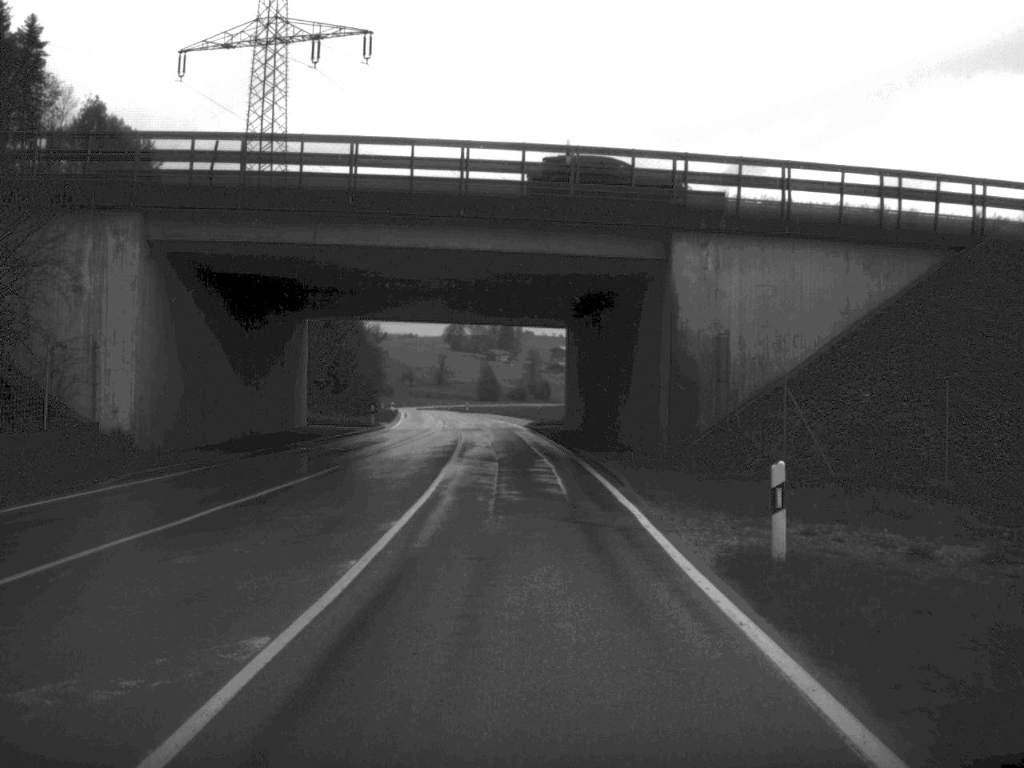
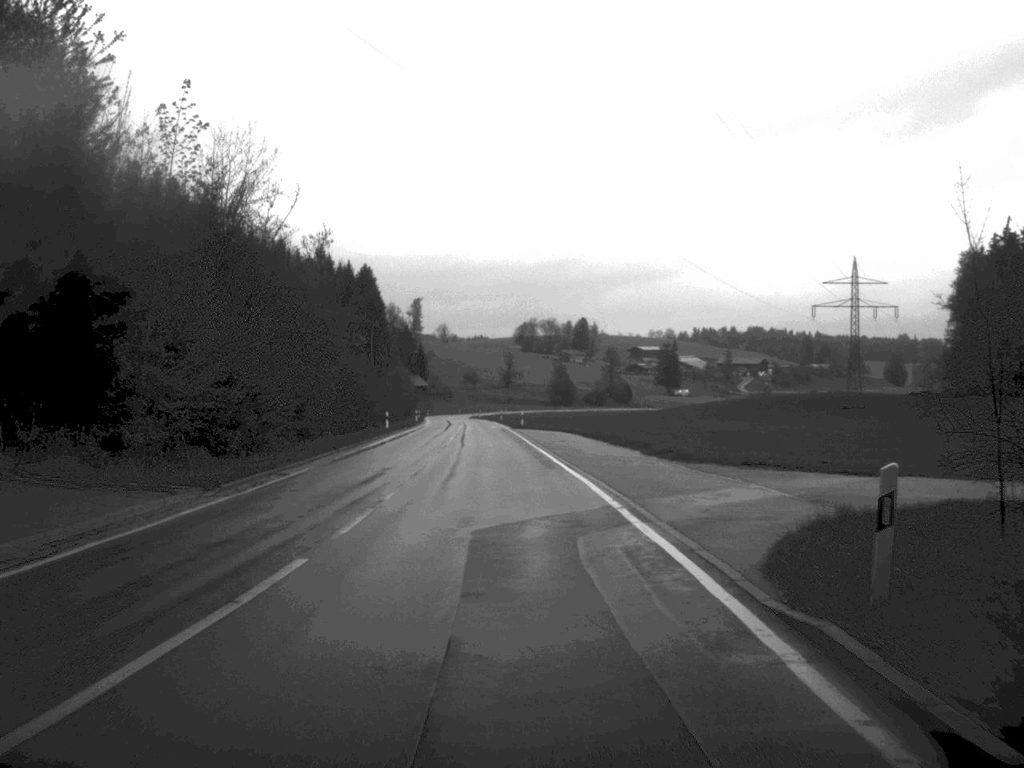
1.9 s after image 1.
(-1.4, +54.6) m; -3°
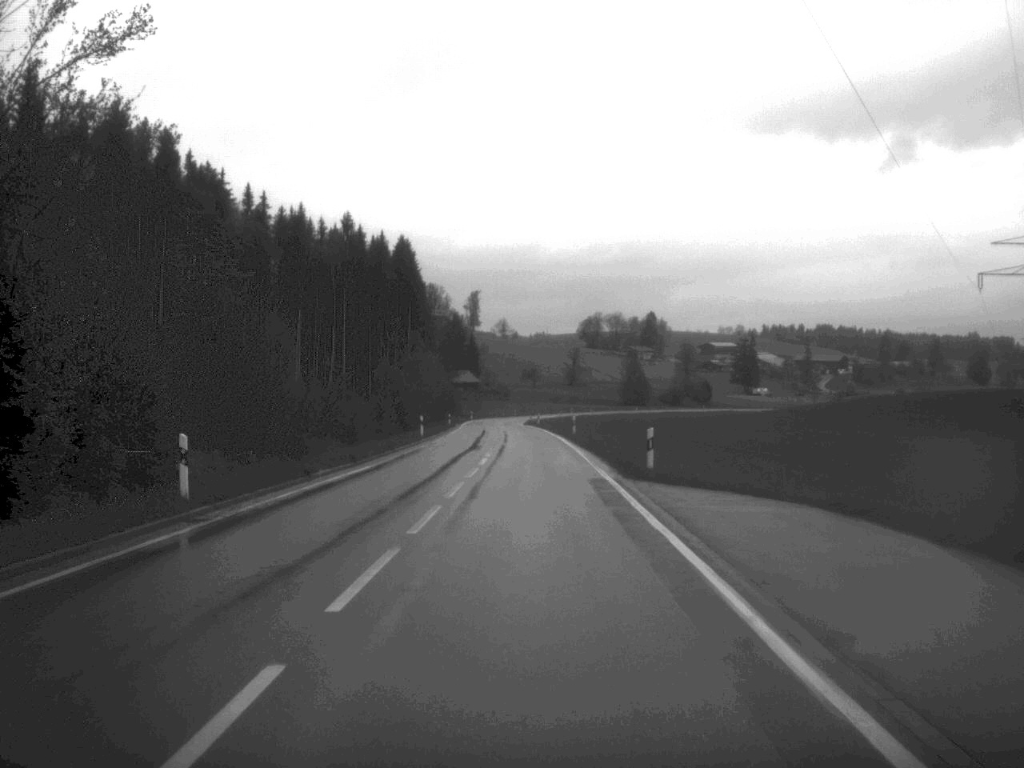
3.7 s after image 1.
(-1.5, +50.2) m; -3°
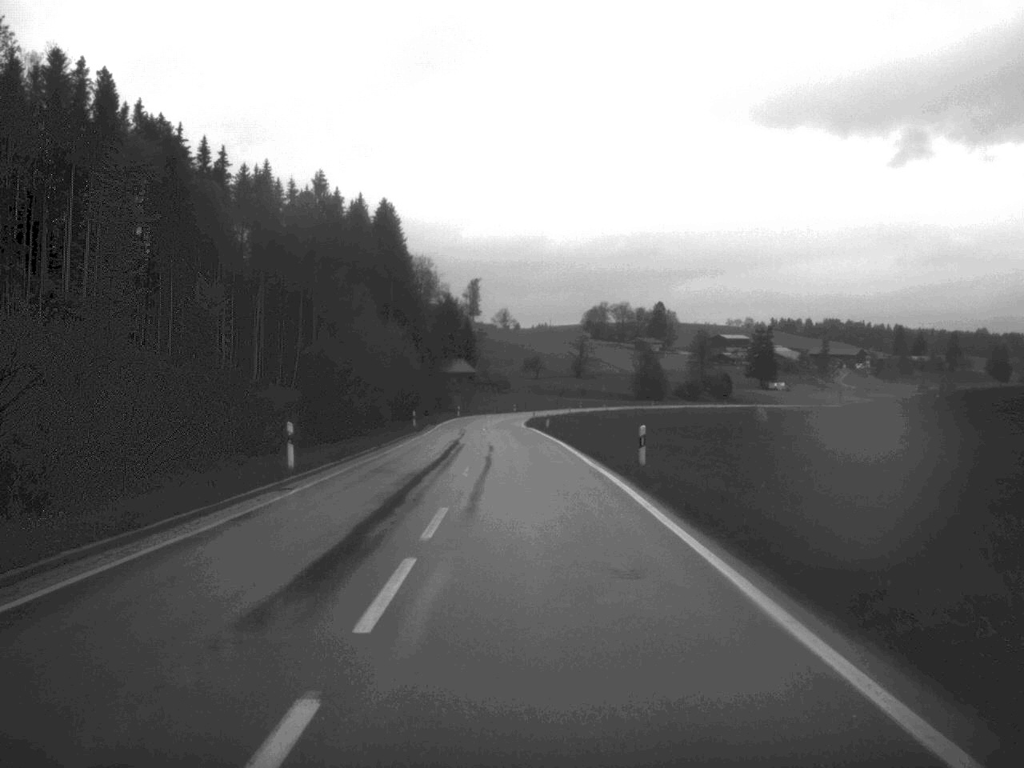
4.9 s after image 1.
(-0.1, +36.0) m; 0°
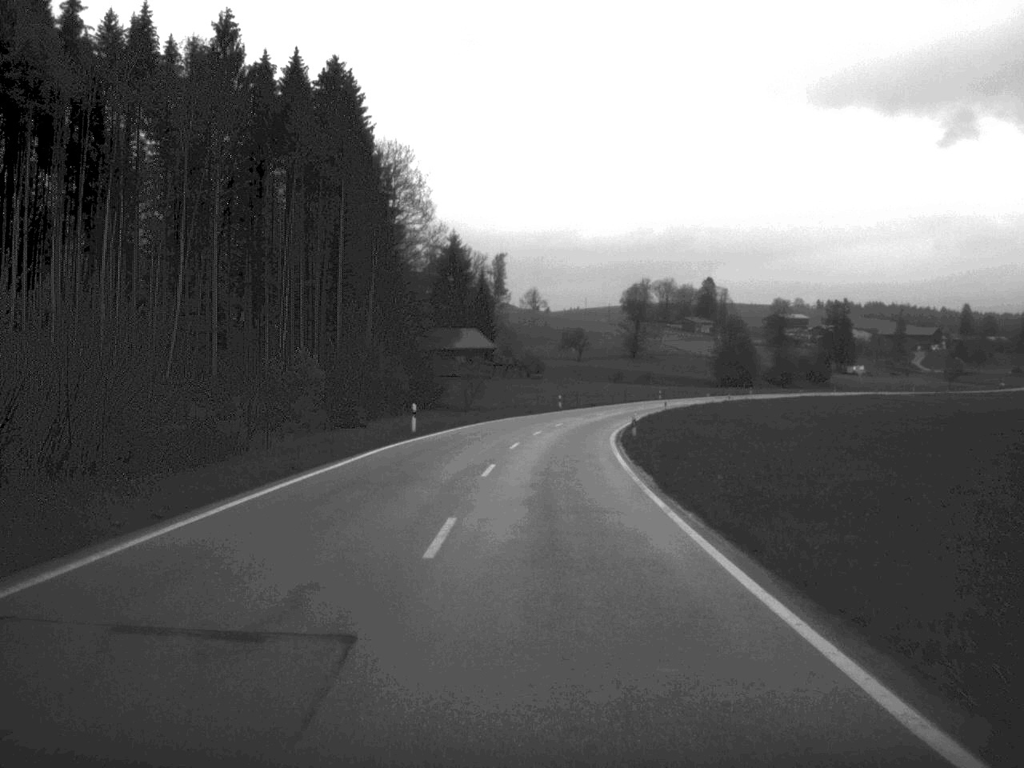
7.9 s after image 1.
(-1.8, +84.2) m; -1°
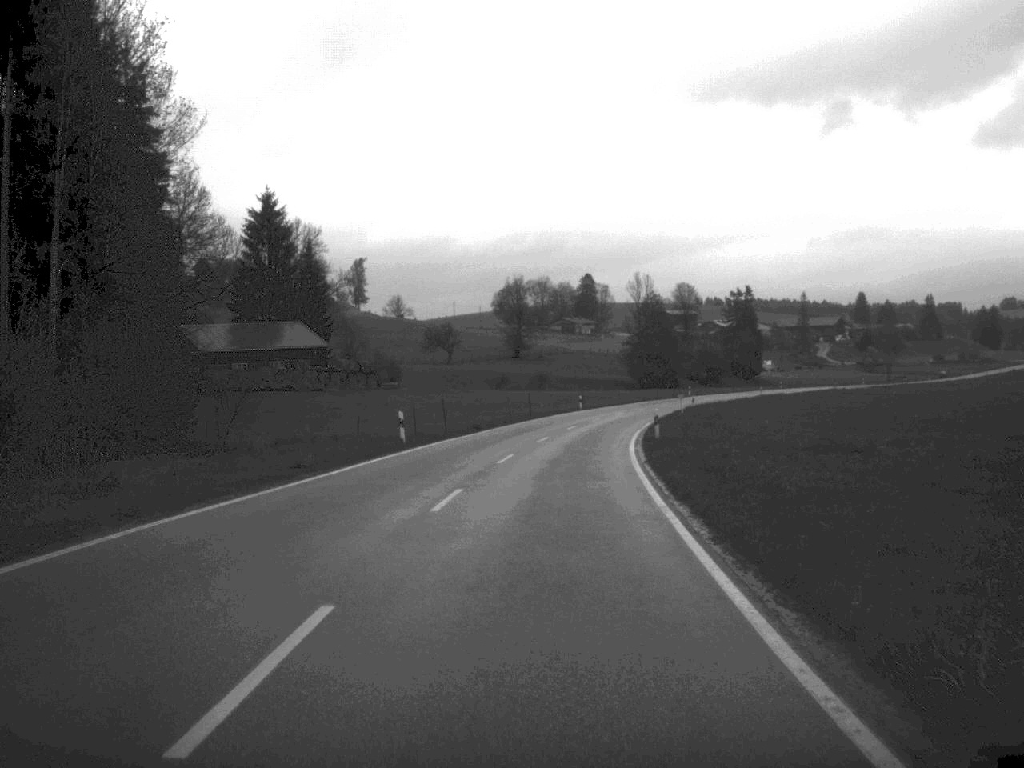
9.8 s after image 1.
(+2.3, +54.1) m; +6°
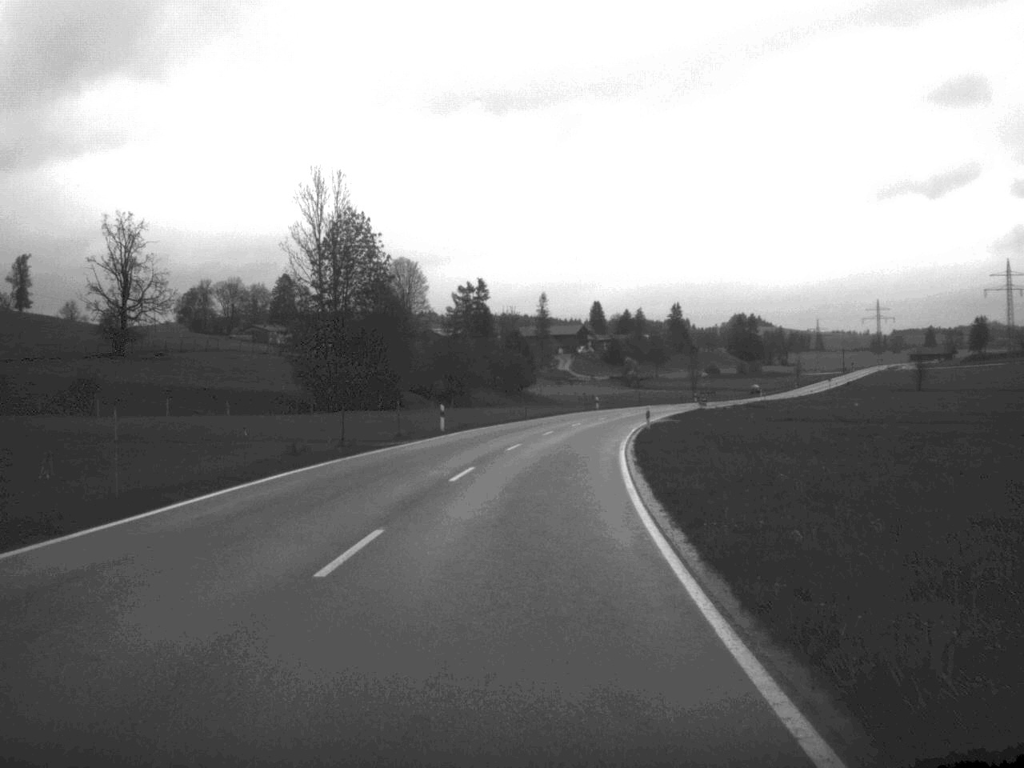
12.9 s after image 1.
(+9.6, +88.1) m; +13°
